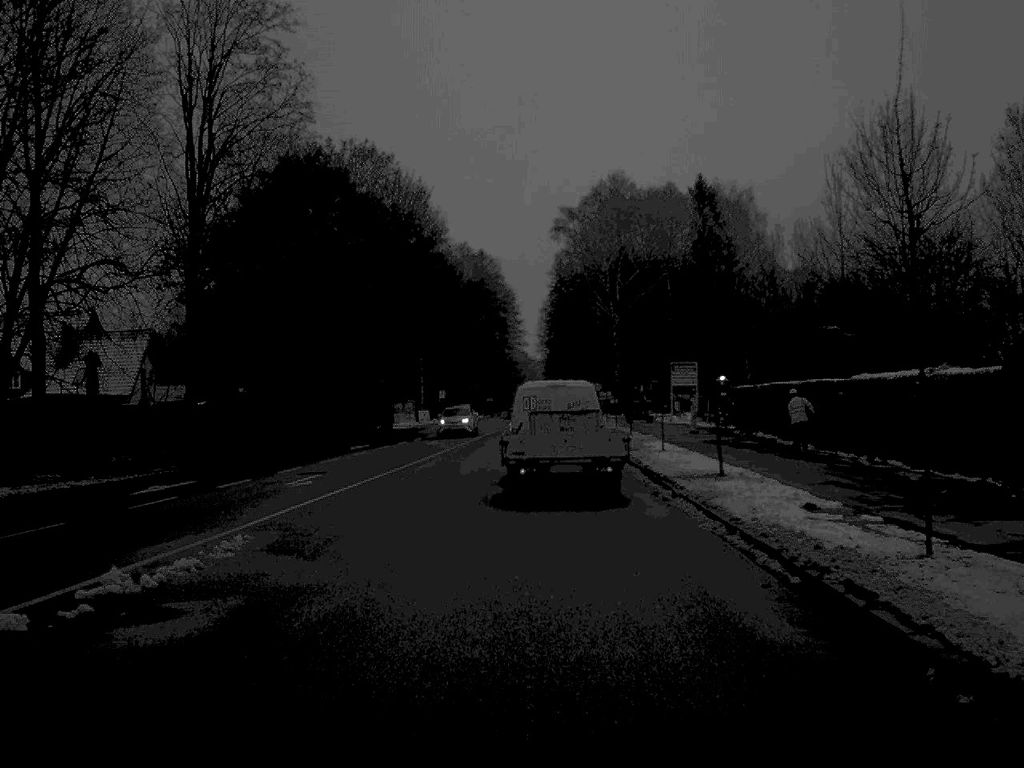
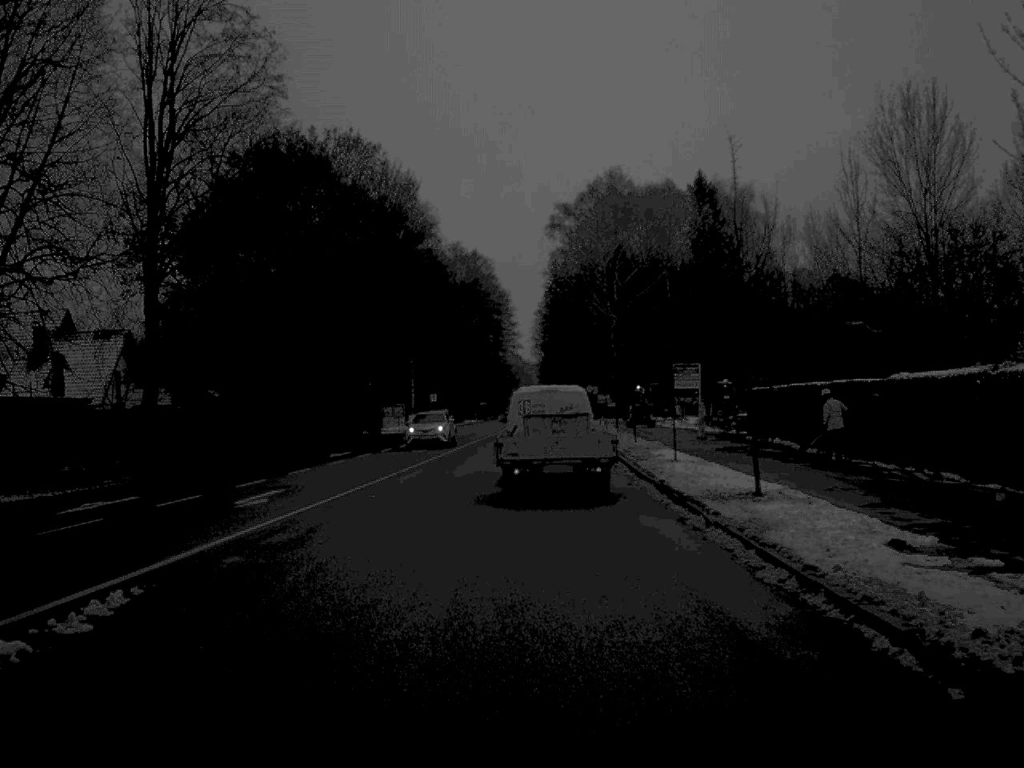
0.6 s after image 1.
(0.0, +4.4) m; 0°
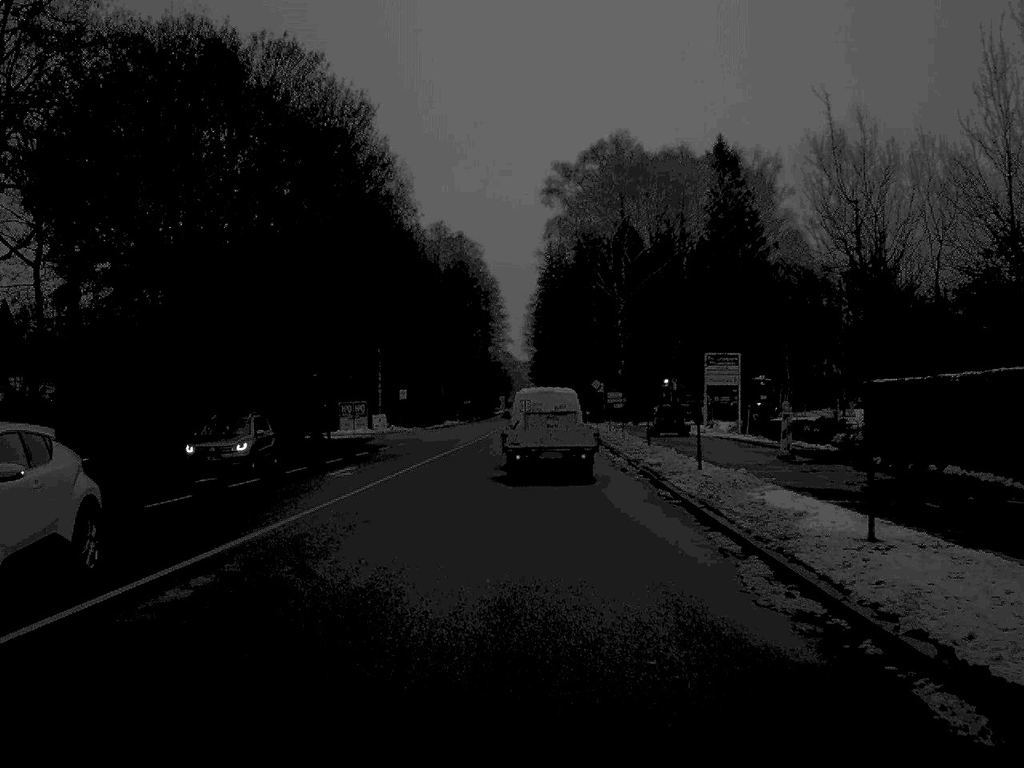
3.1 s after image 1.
(+0.1, +19.5) m; 0°
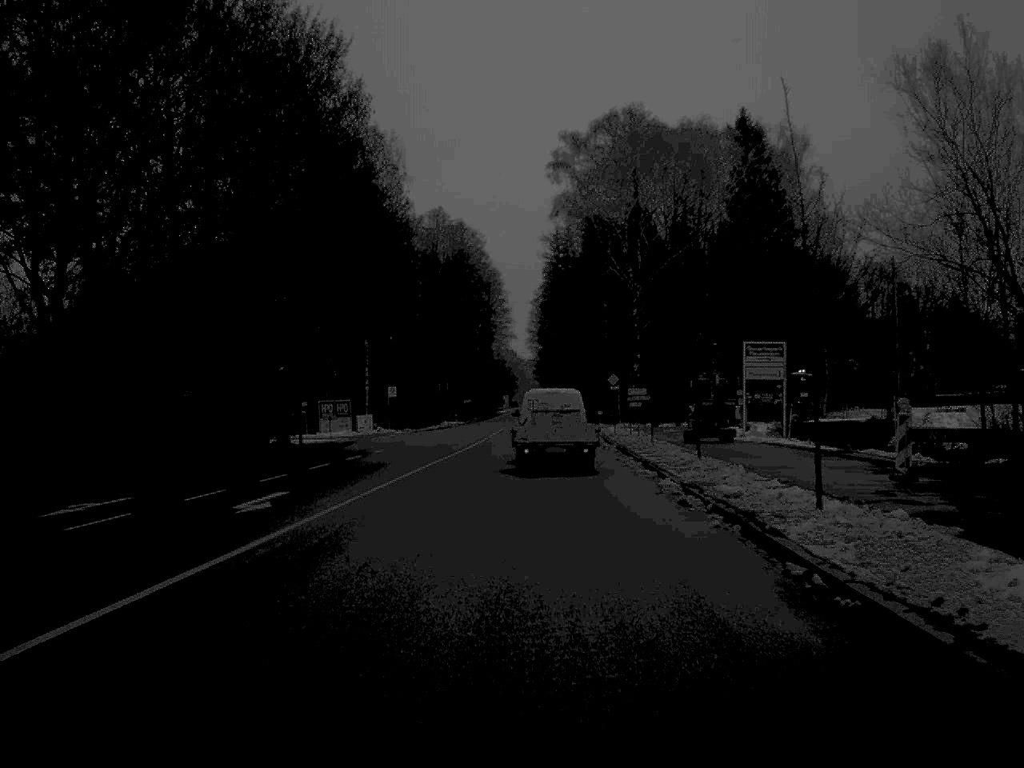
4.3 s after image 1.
(0.0, +10.7) m; 0°
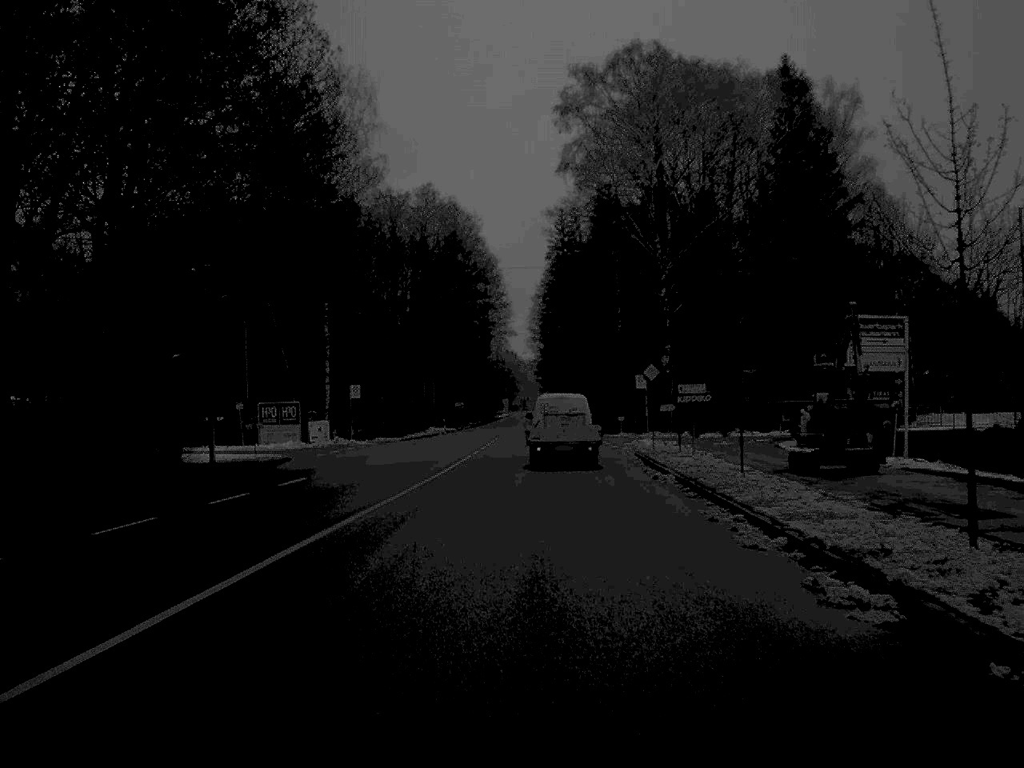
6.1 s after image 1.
(0.0, +18.2) m; 0°
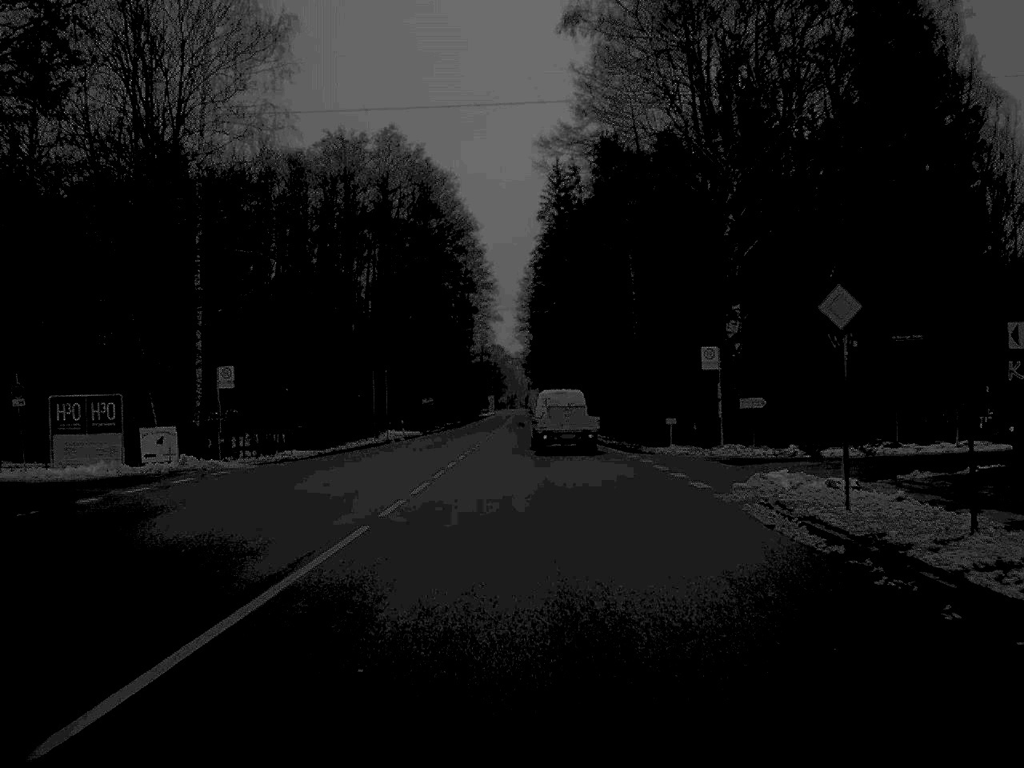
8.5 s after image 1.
(0.0, +26.4) m; +1°
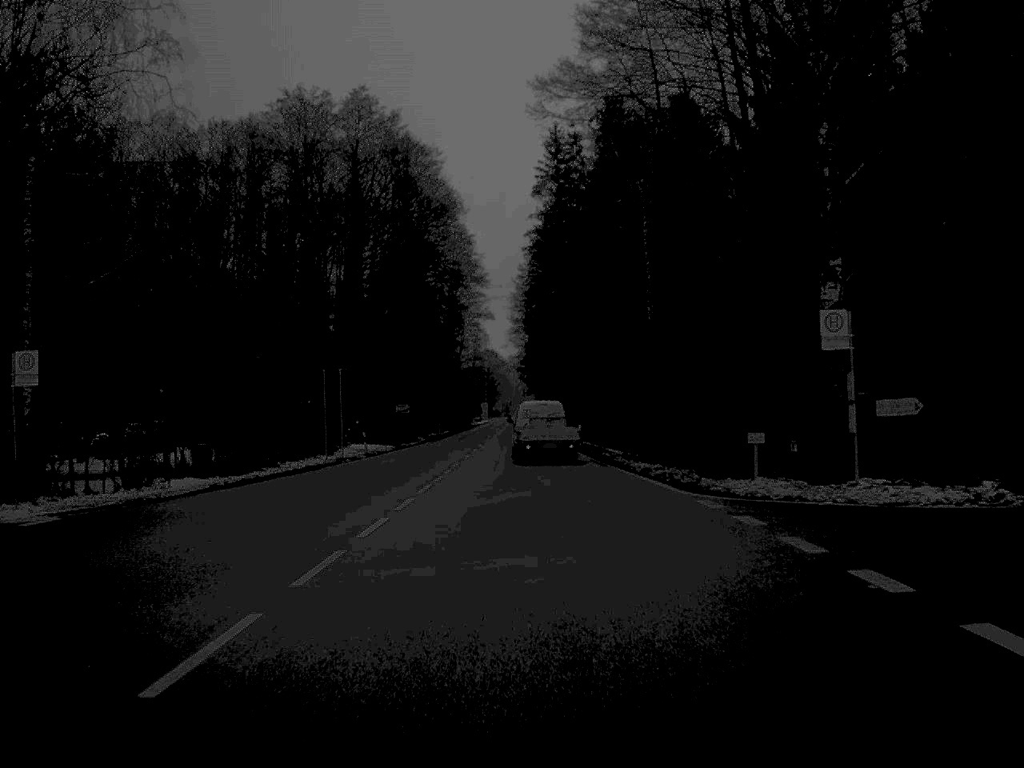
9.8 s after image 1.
(+0.1, +15.6) m; 0°
